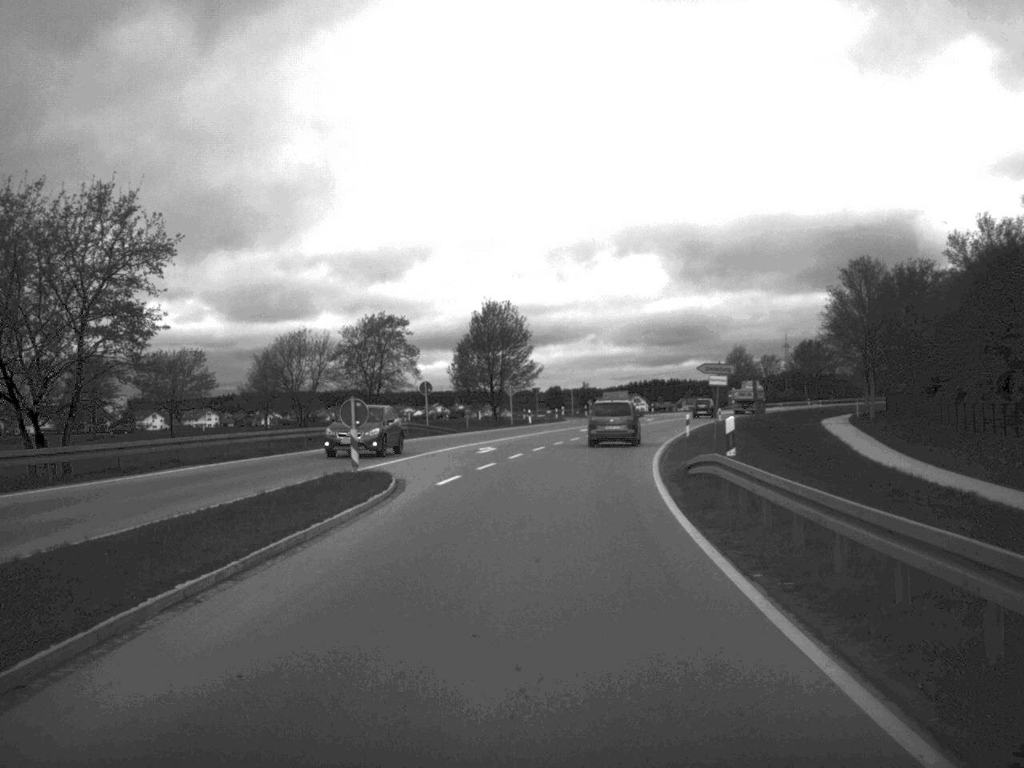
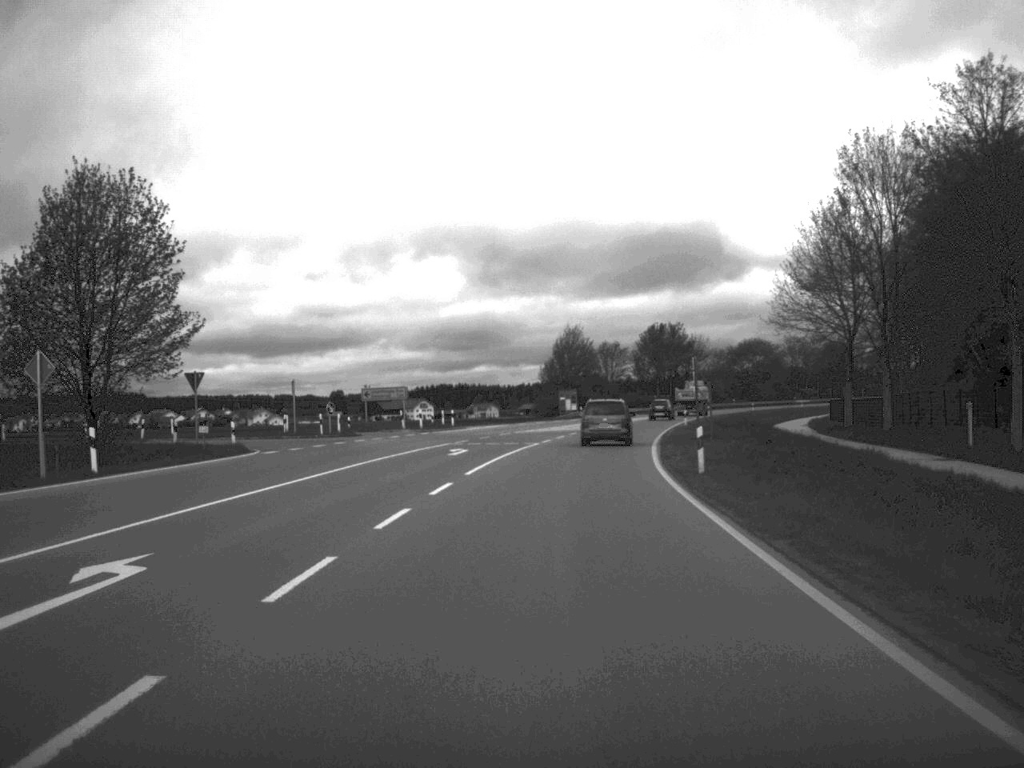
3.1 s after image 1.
(+5.0, +61.5) m; +9°
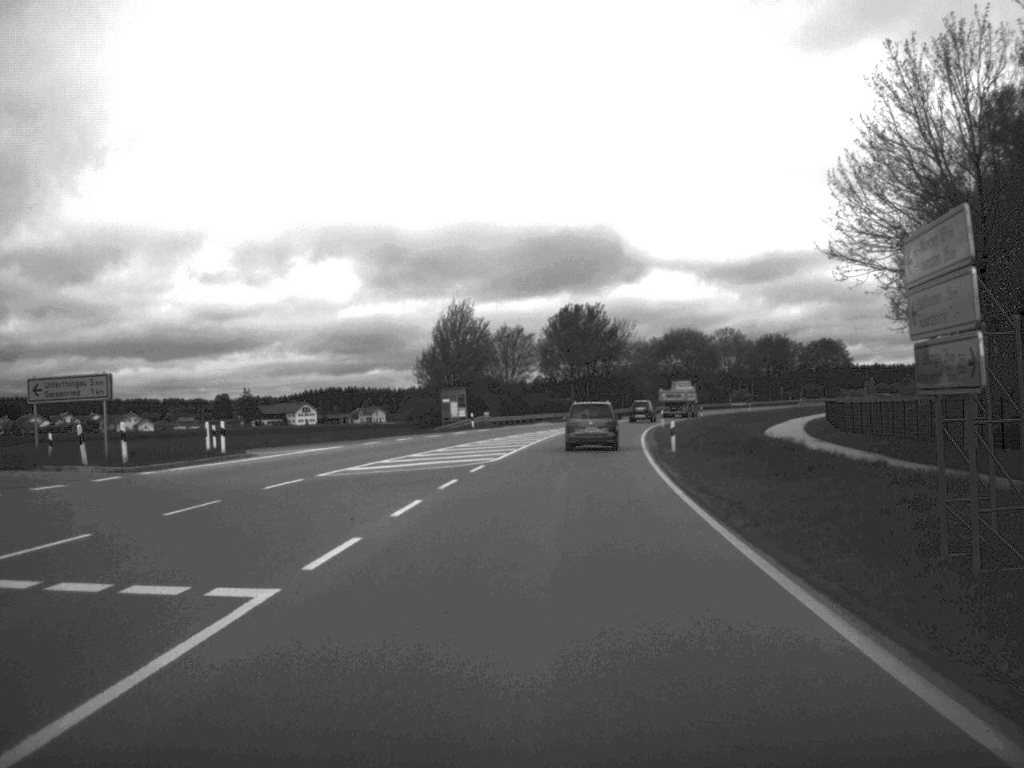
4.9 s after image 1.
(+1.6, +36.9) m; +5°
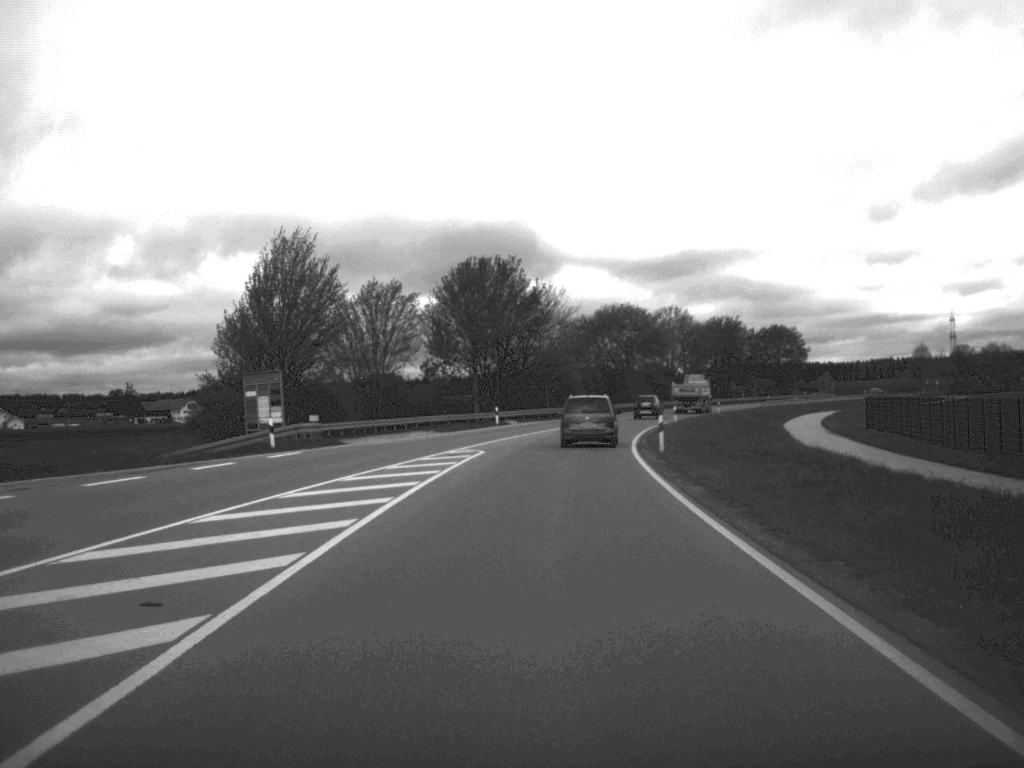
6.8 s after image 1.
(+1.5, +39.6) m; +4°
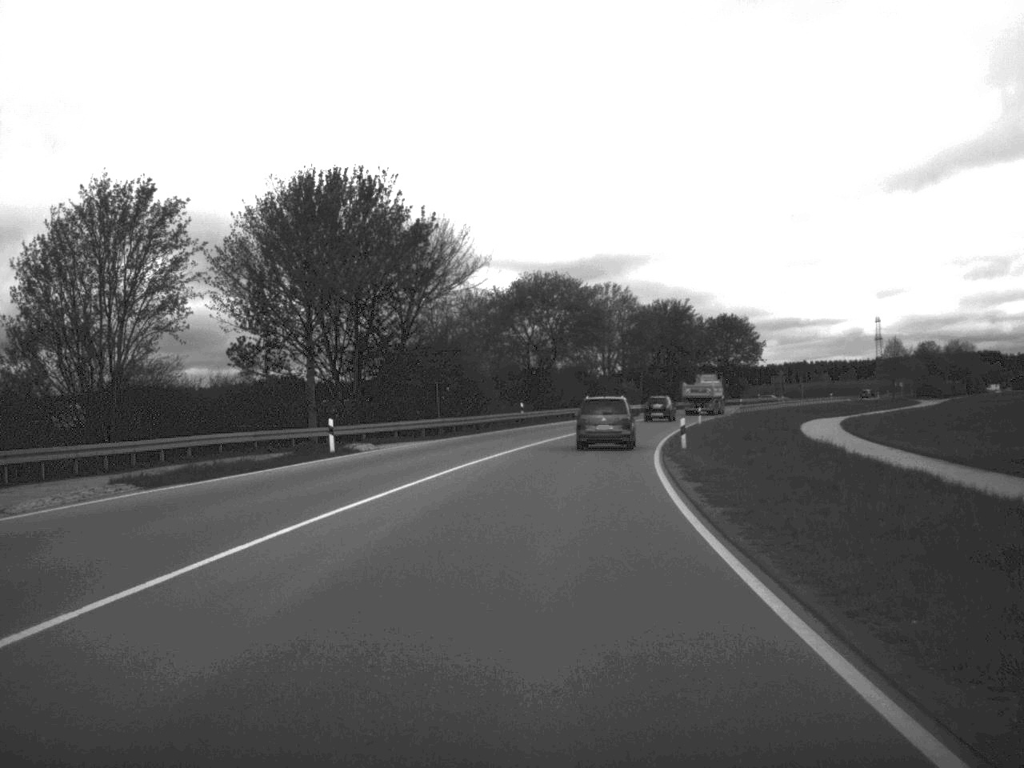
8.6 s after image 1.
(+1.3, +36.8) m; +4°
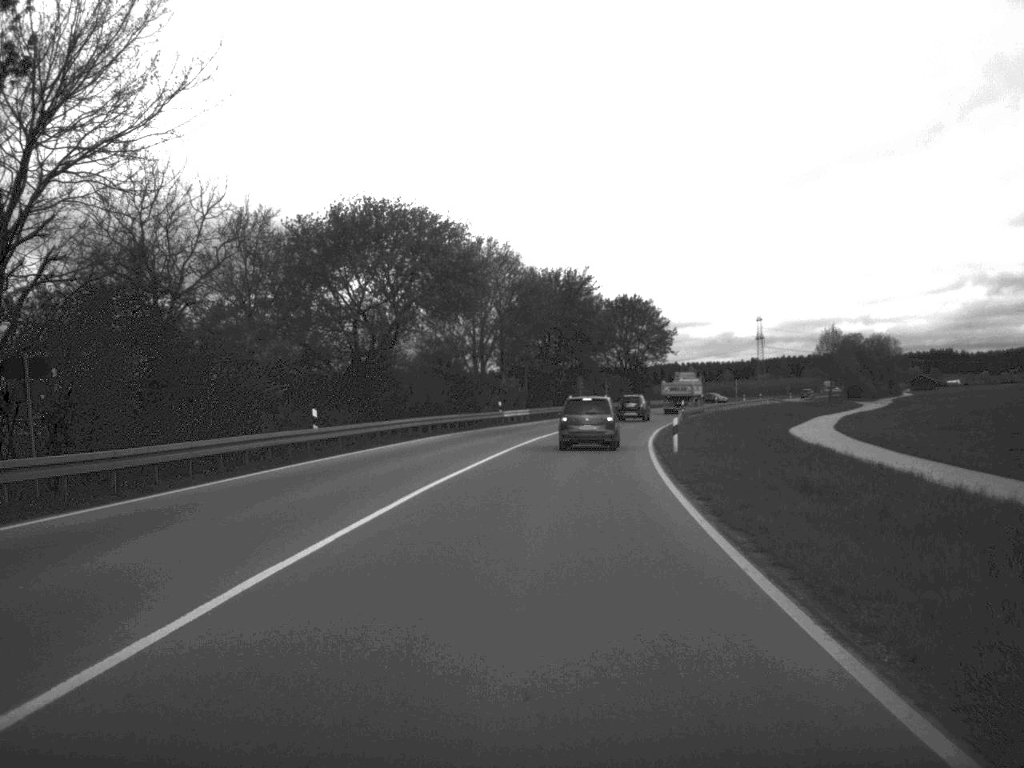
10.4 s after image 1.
(+1.7, +35.1) m; +6°
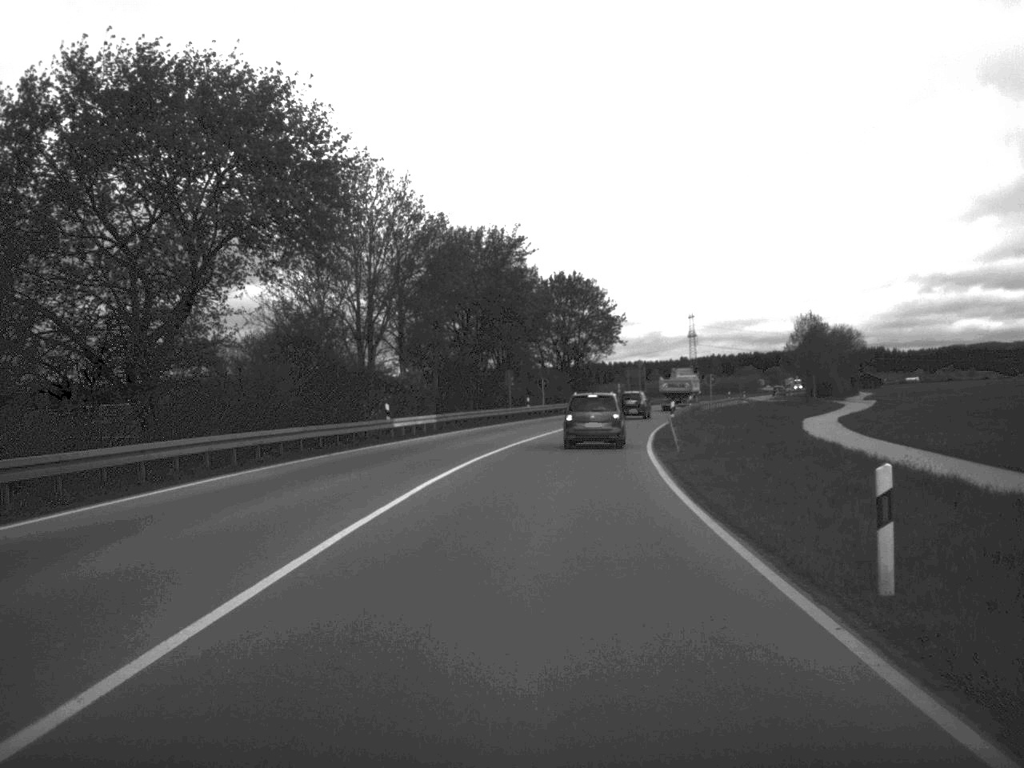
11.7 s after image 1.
(+0.8, +25.5) m; +3°
